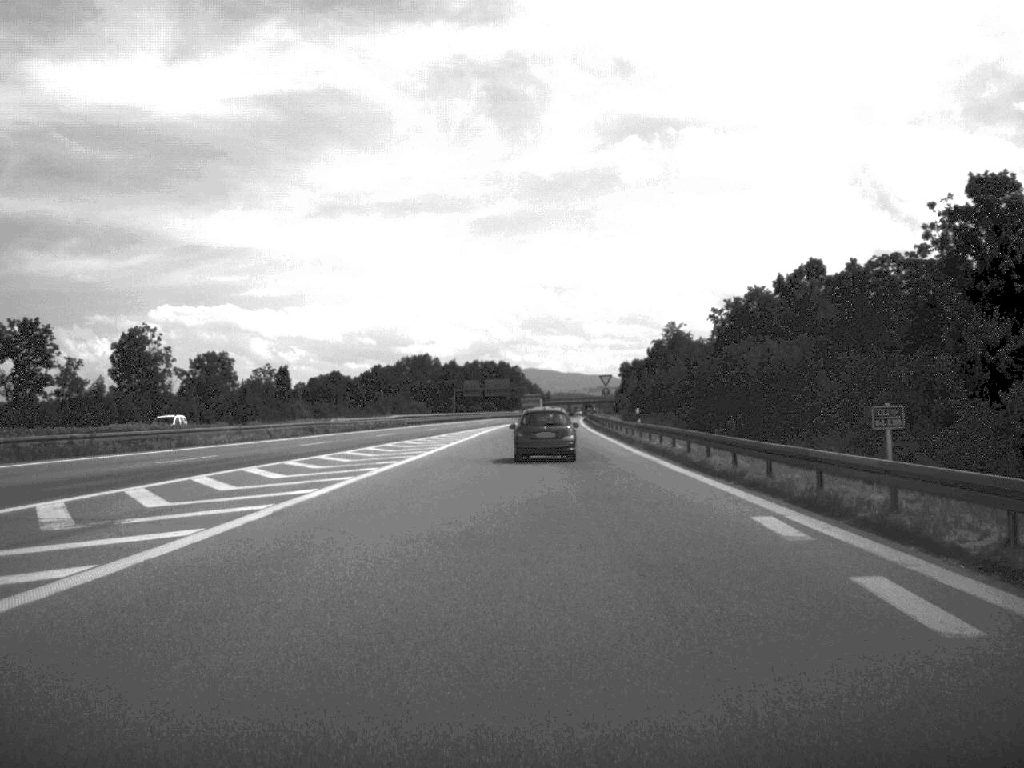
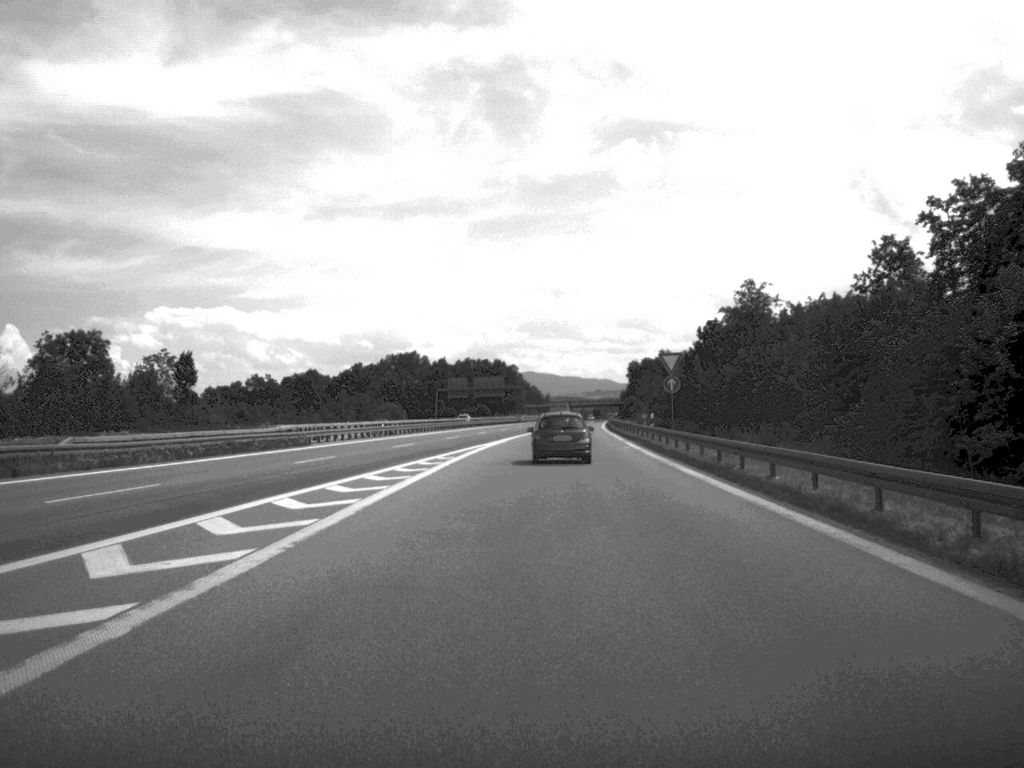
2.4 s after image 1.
(0.0, +50.2) m; 0°
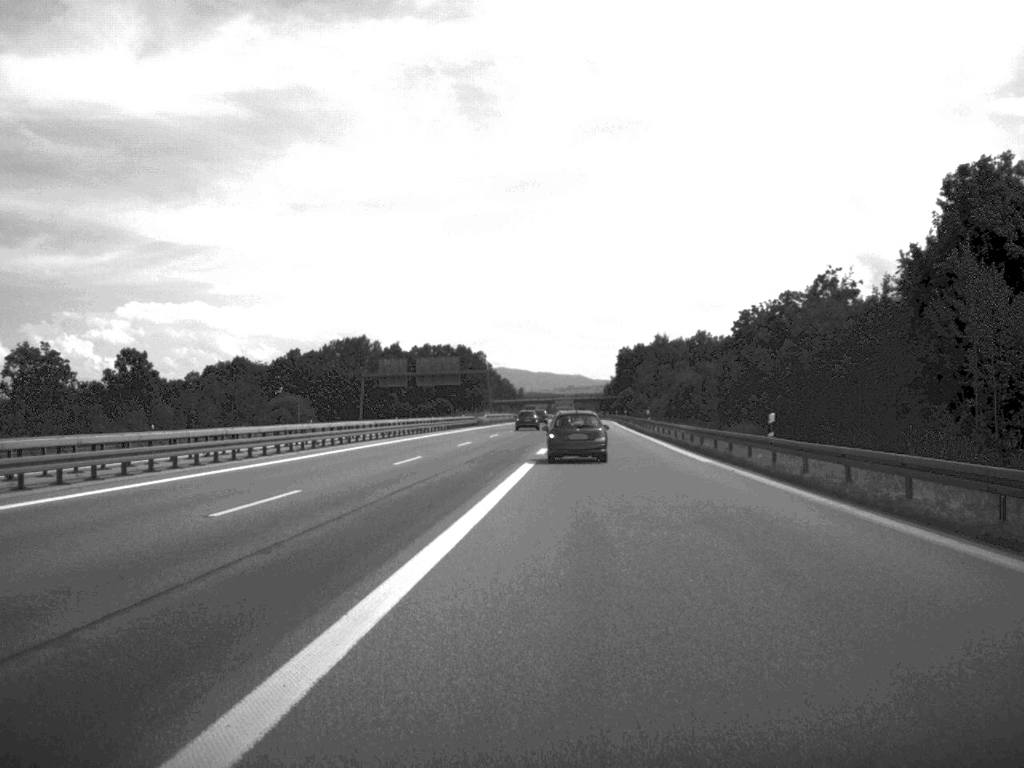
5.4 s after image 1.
(+0.7, +73.9) m; +1°
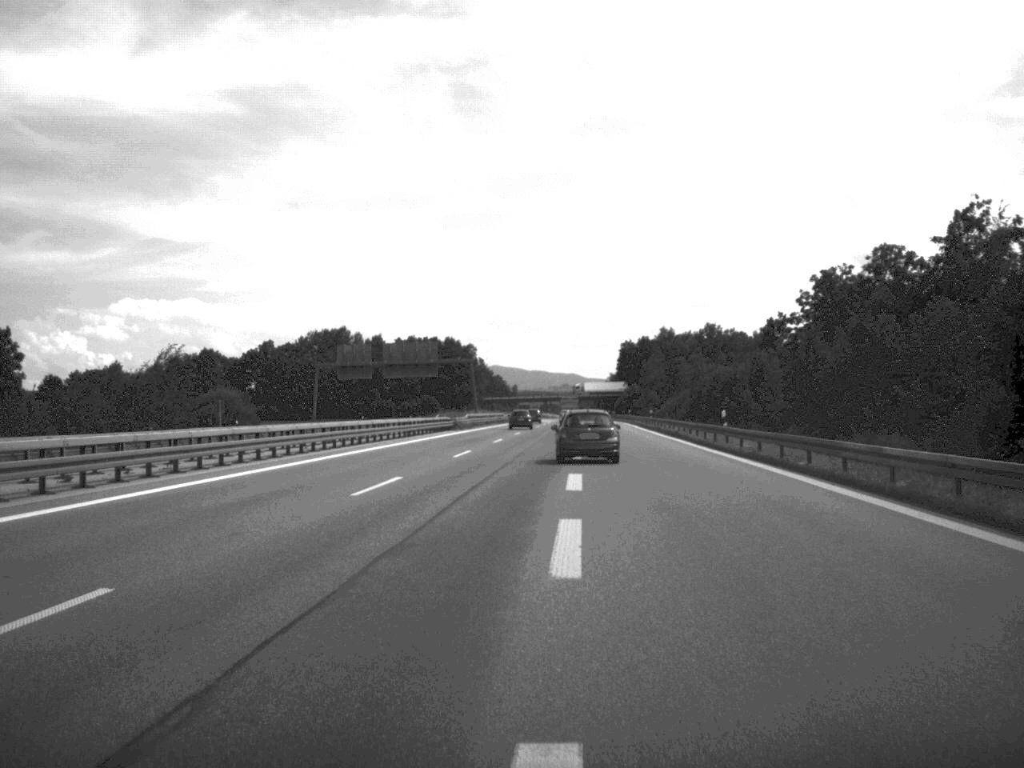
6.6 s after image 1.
(0.0, +31.7) m; 0°
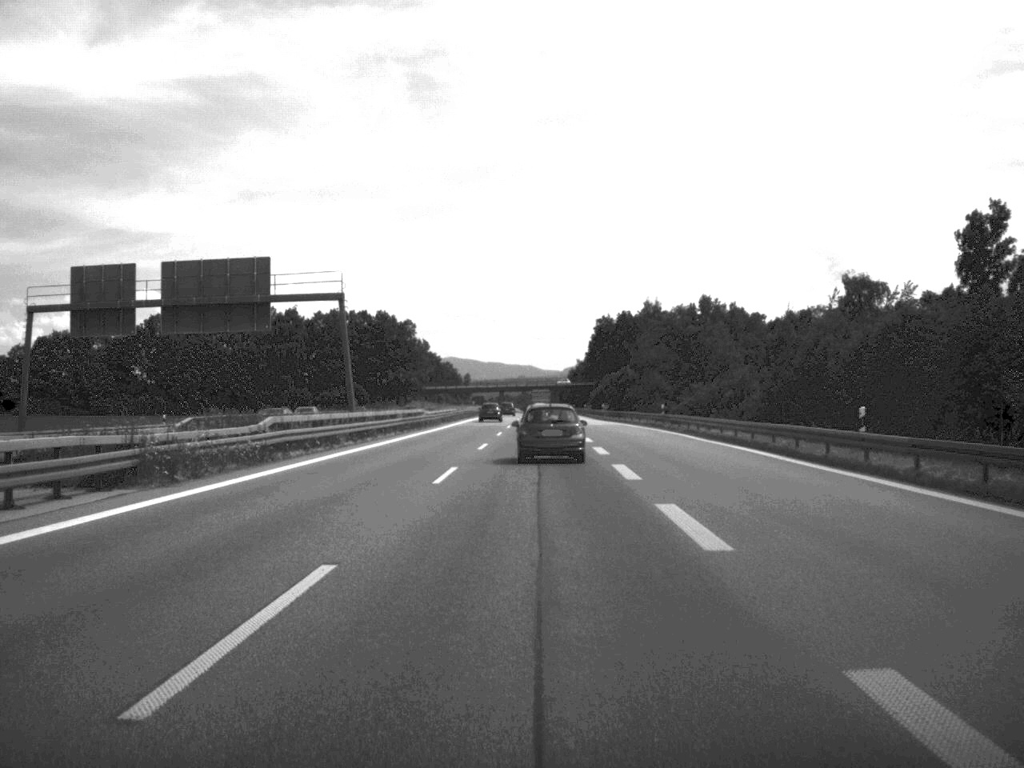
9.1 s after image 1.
(+1.0, +69.3) m; +2°
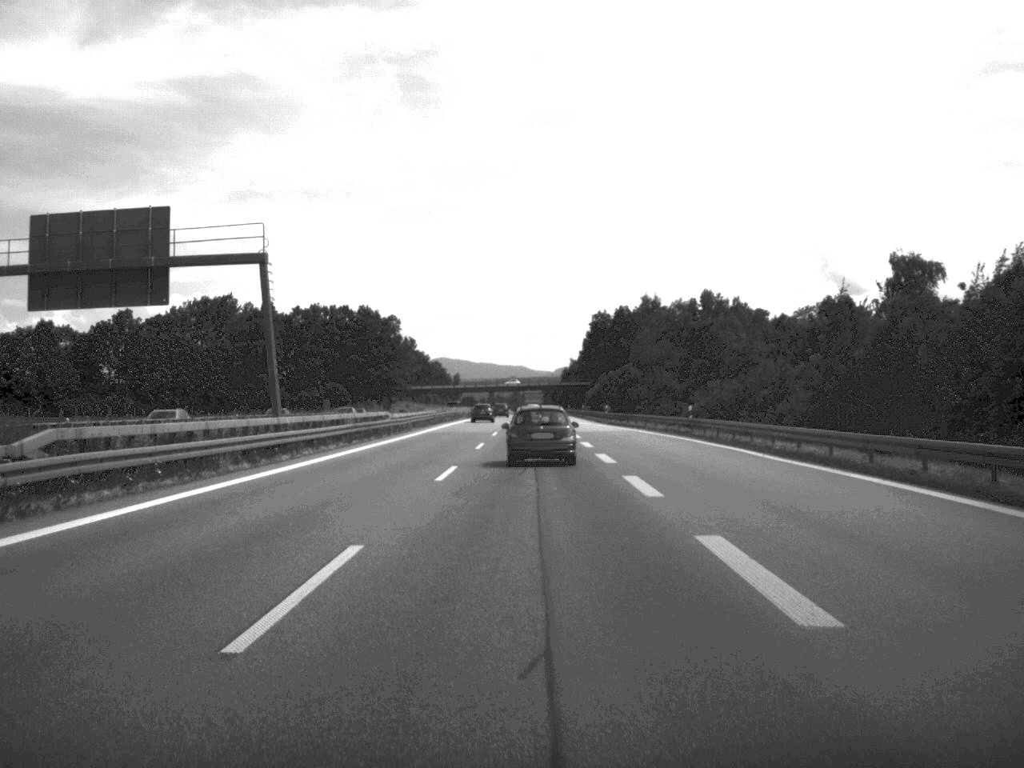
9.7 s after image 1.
(+0.1, +16.2) m; 0°
